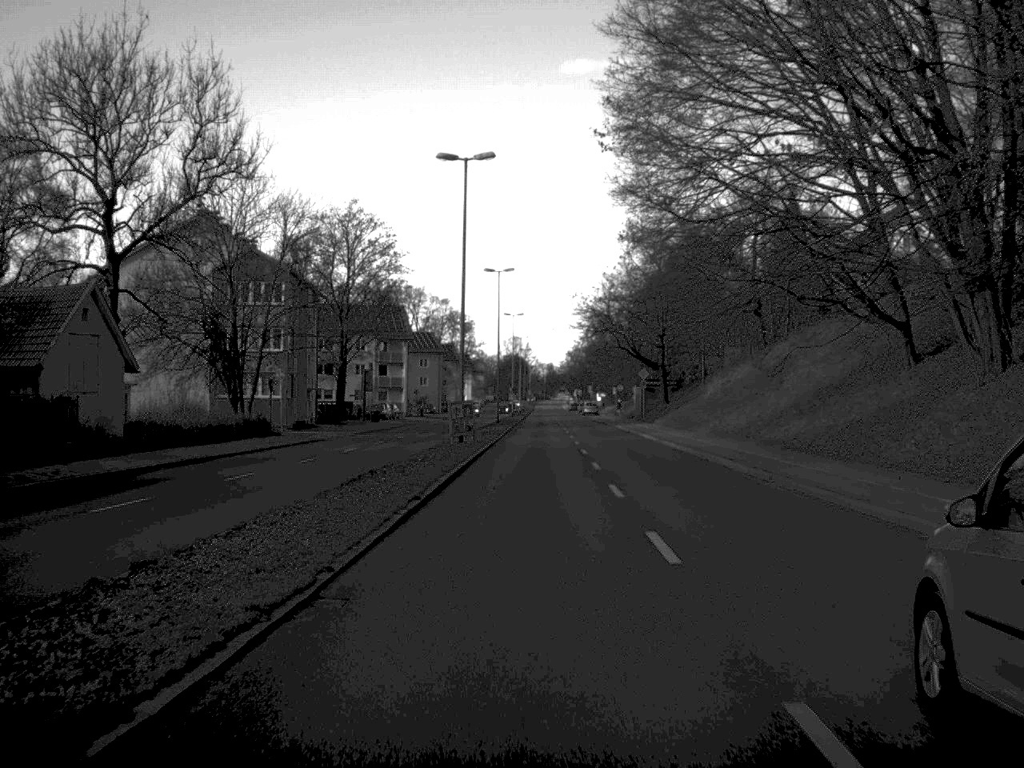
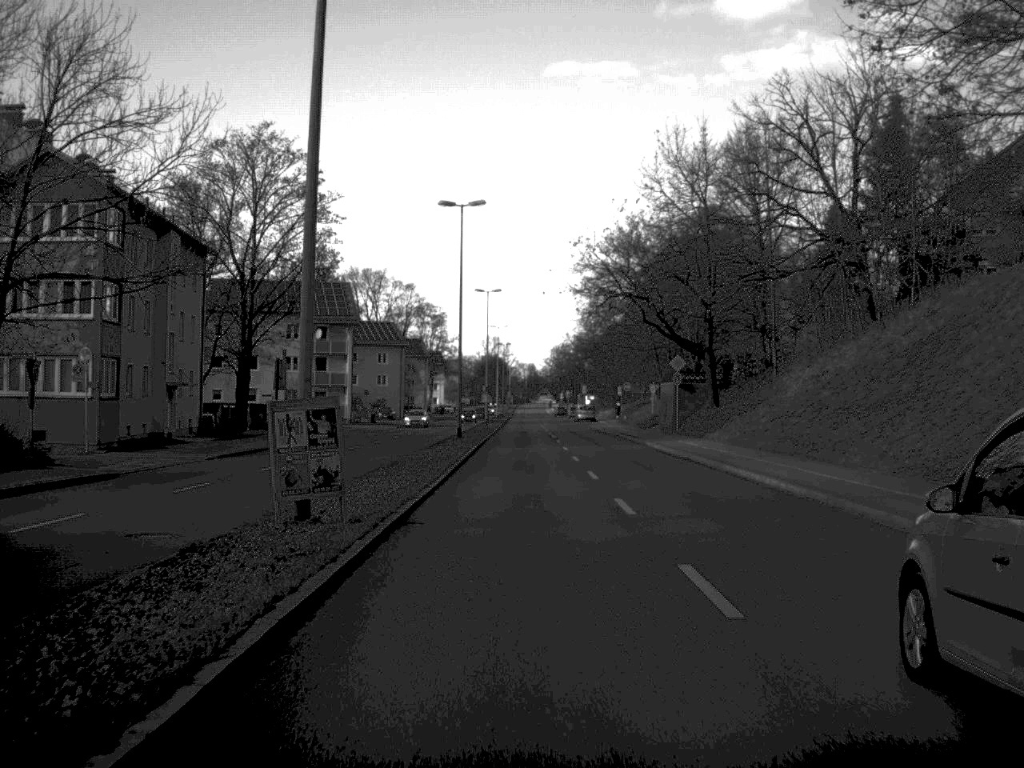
(+0.2, +30.1) m; +1°
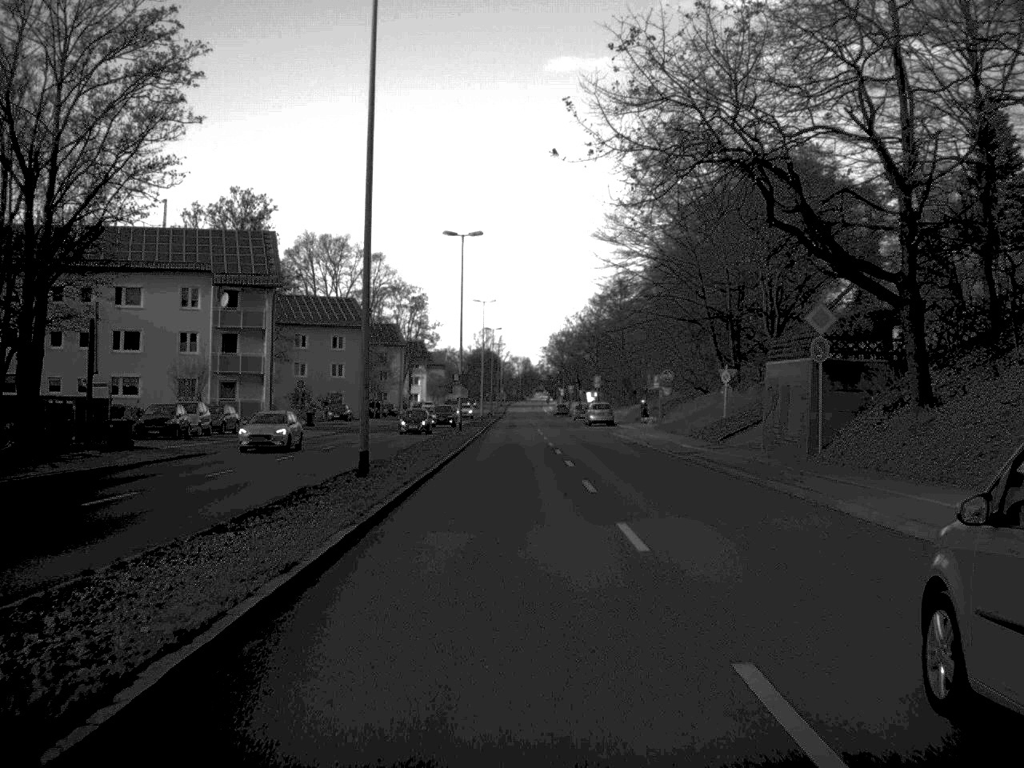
(+0.1, +31.5) m; 0°
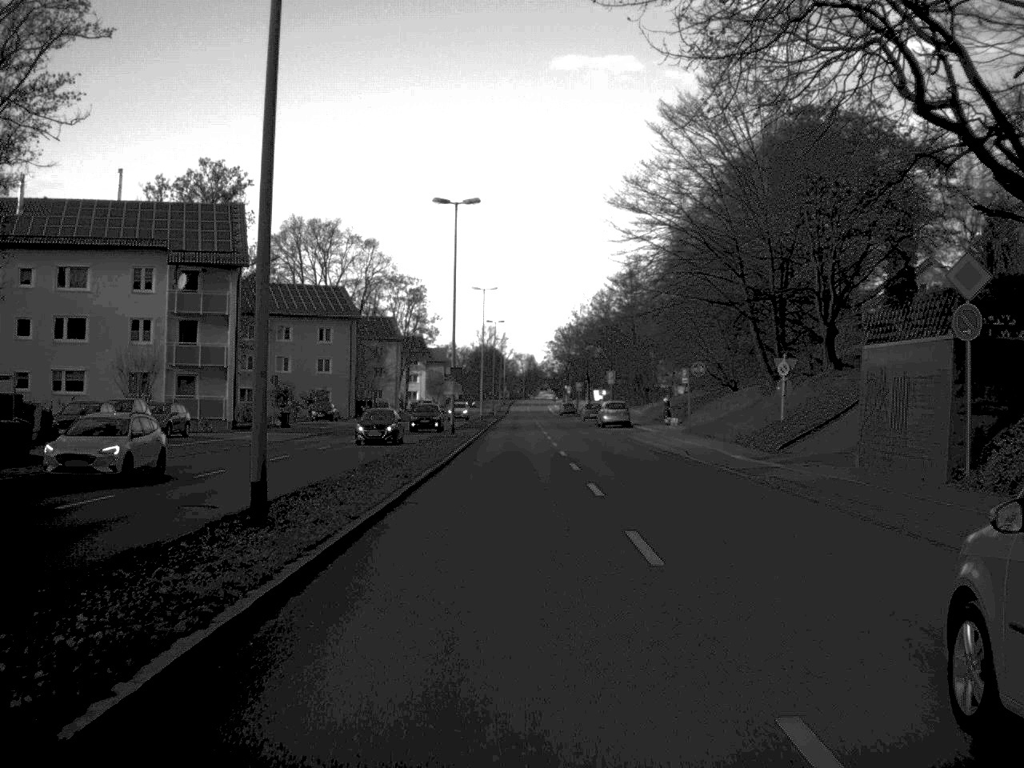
(0.0, +10.3) m; 0°
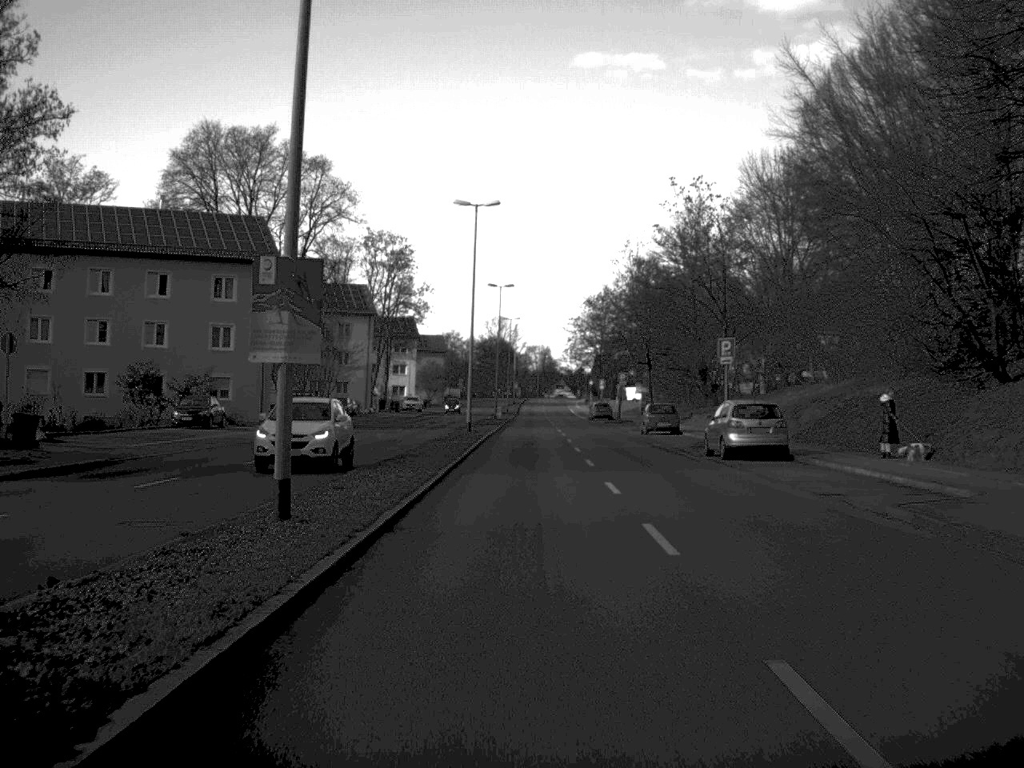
(-0.3, +41.8) m; -1°
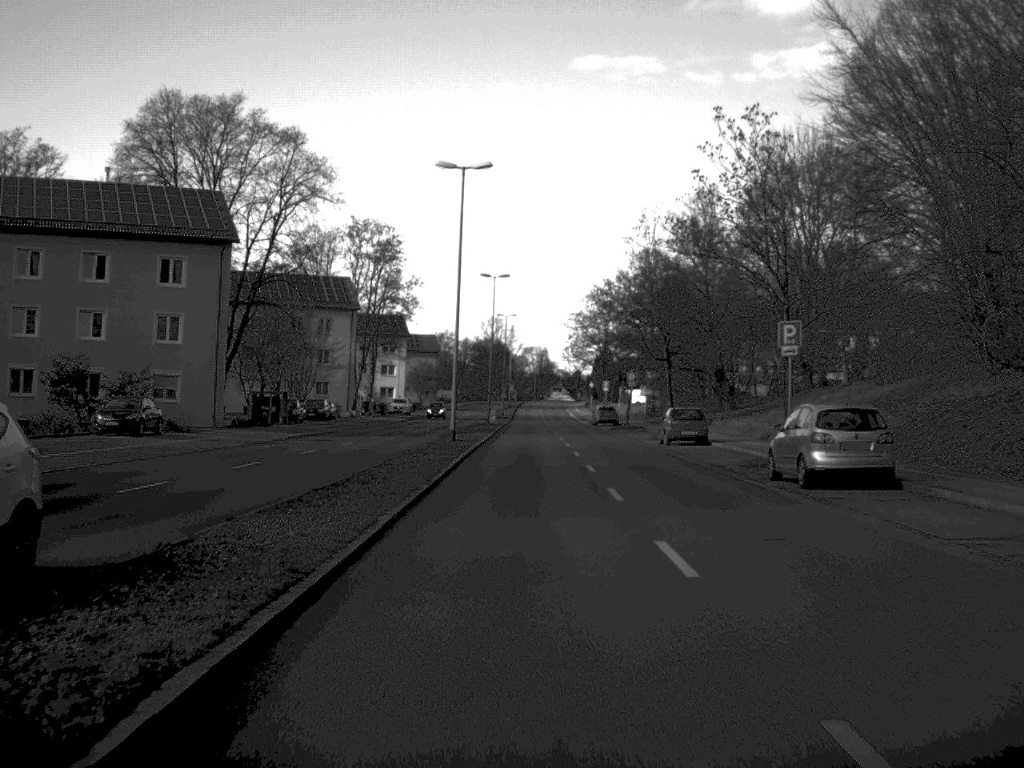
(0.0, +9.9) m; 0°
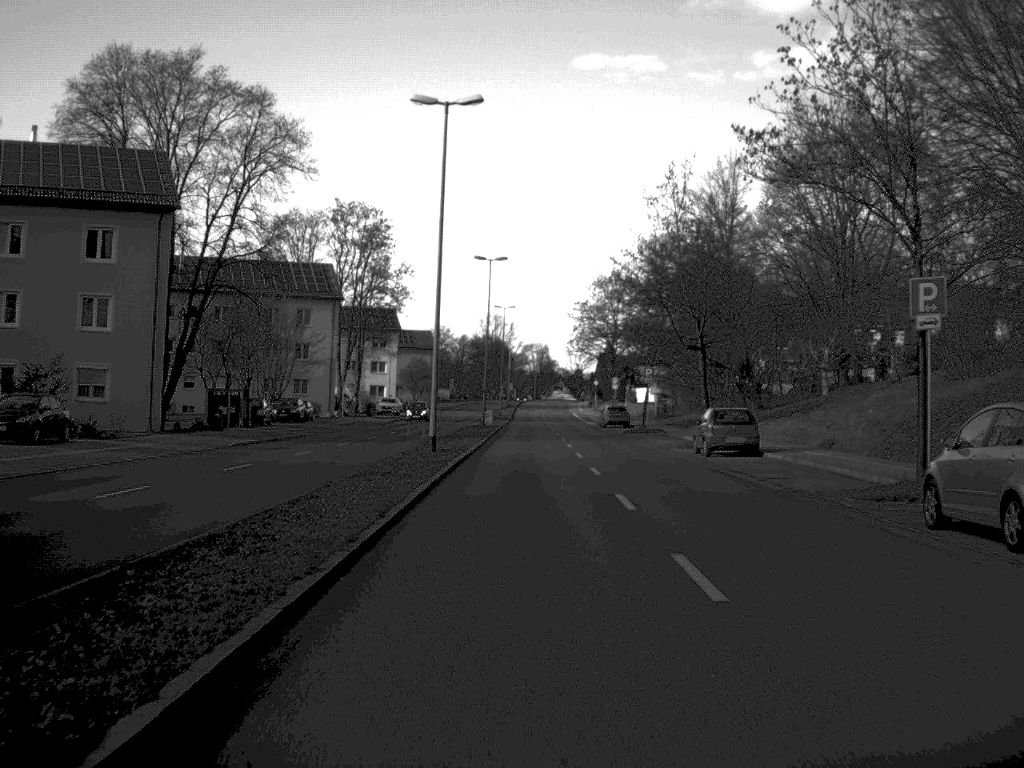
(0.0, +10.3) m; 0°
